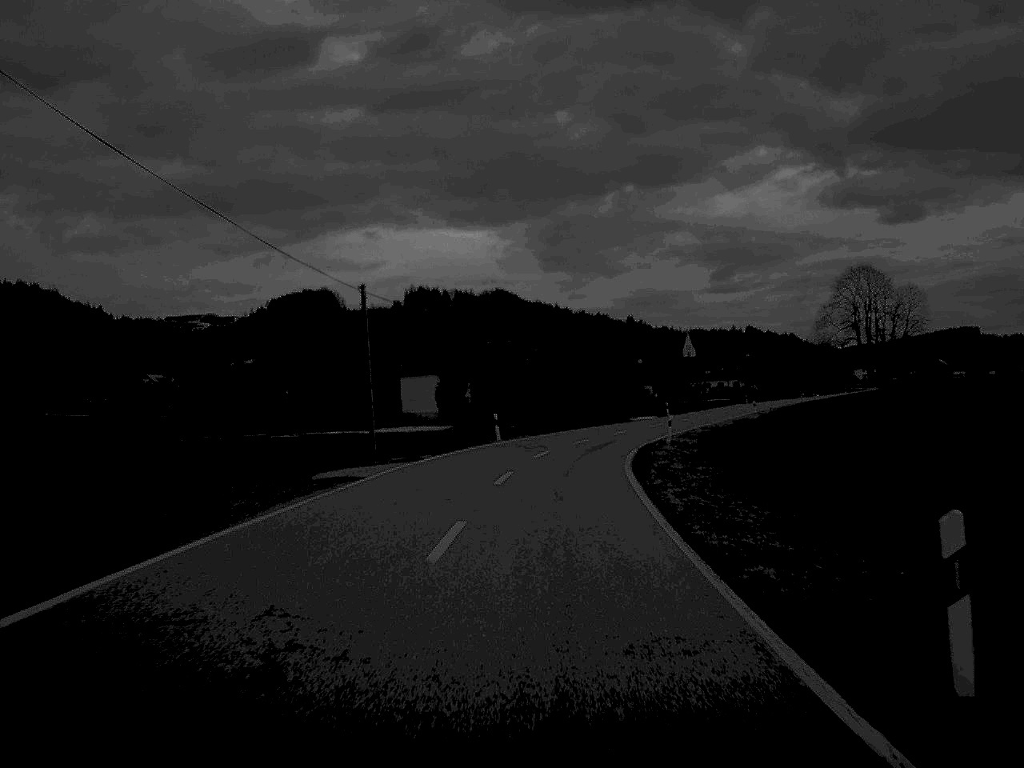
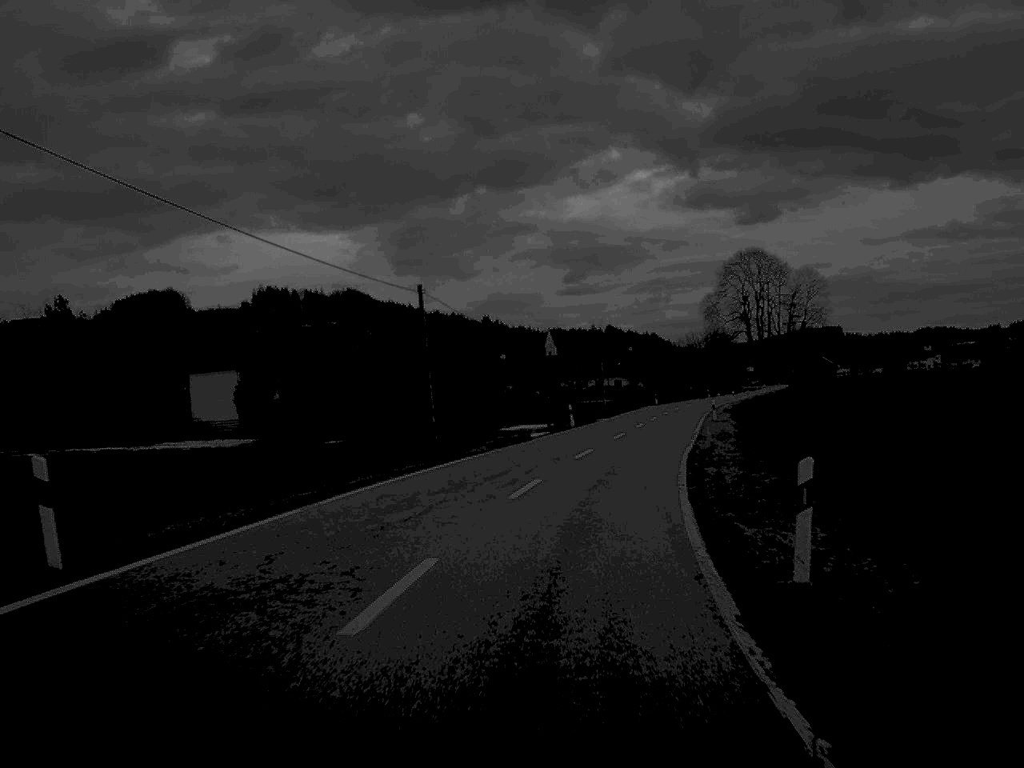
(+1.9, +38.9) m; +7°
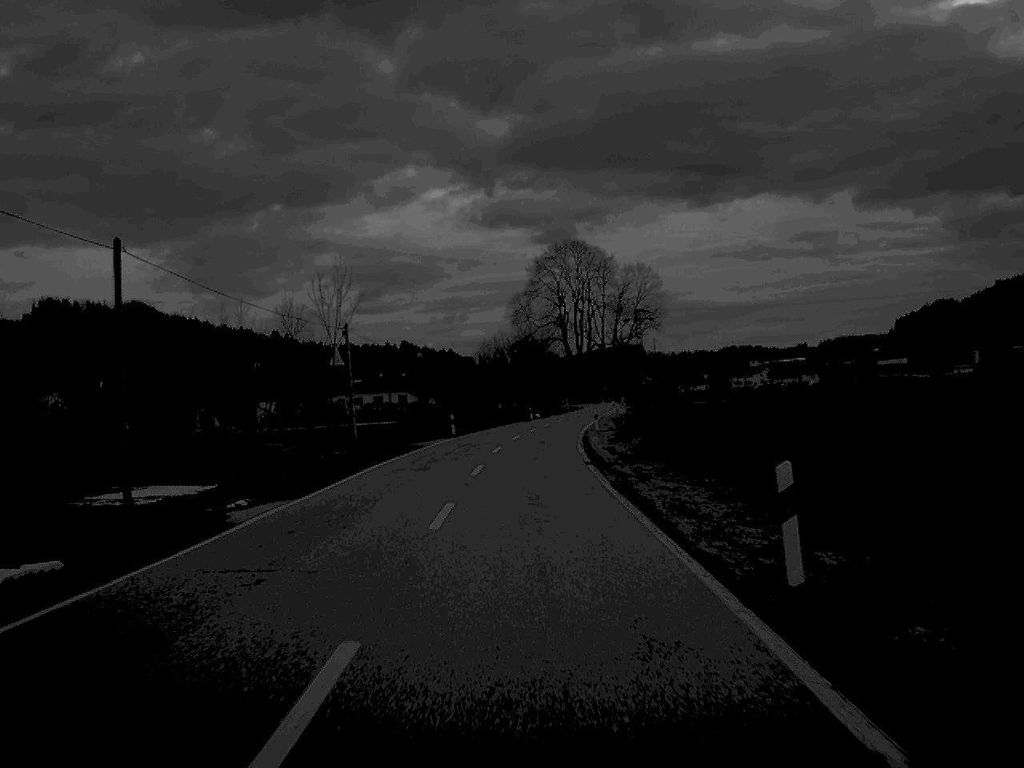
(+5.0, +50.4) m; +9°
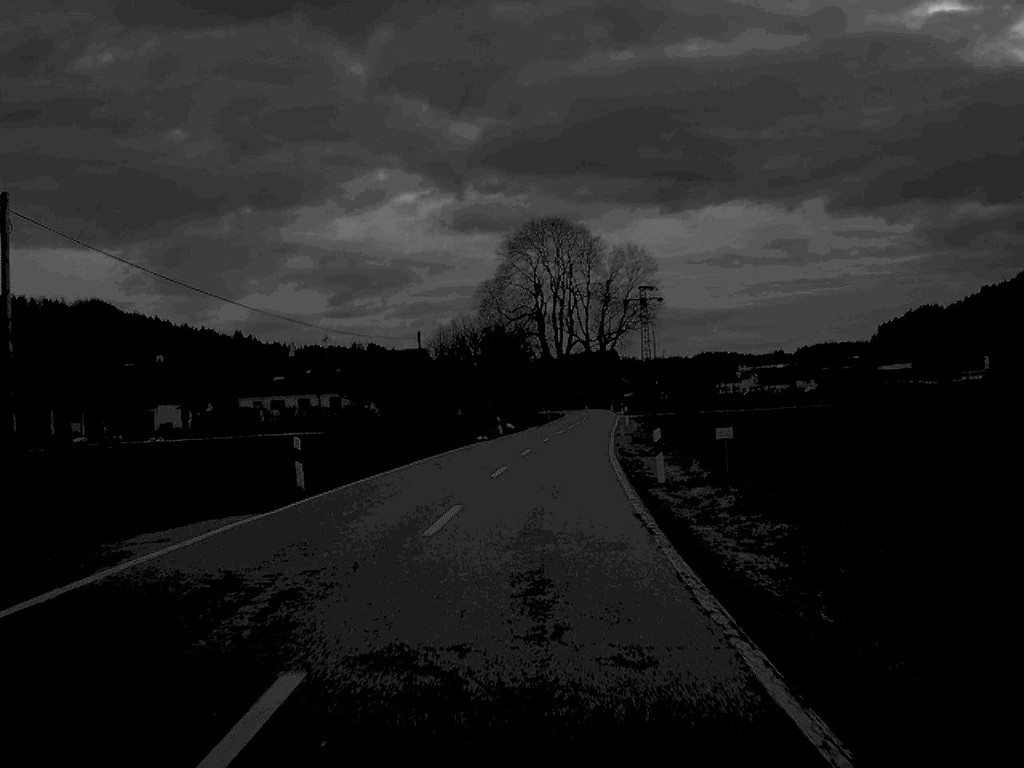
(+0.3, +36.0) m; +1°
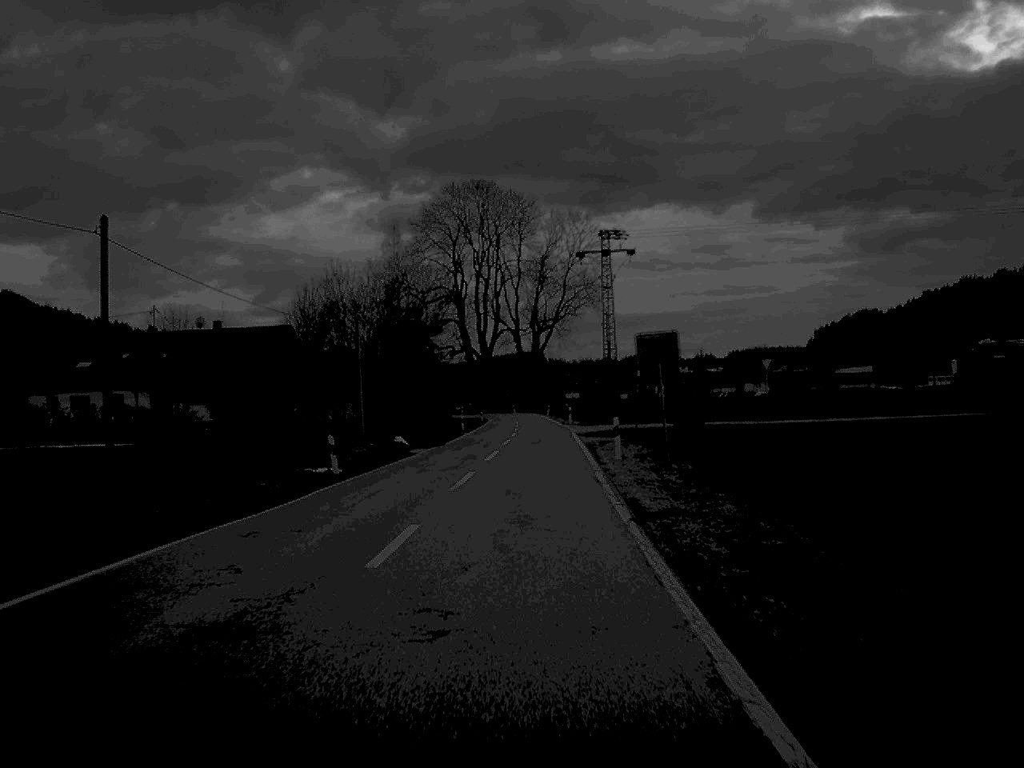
(+1.4, +37.8) m; +3°
